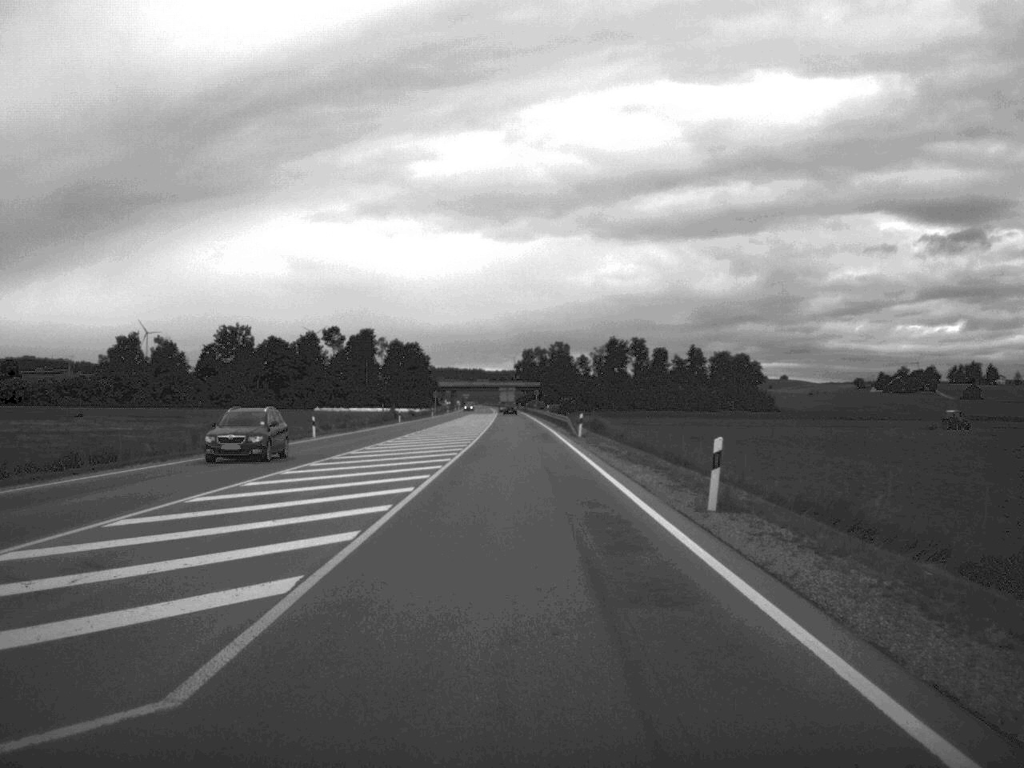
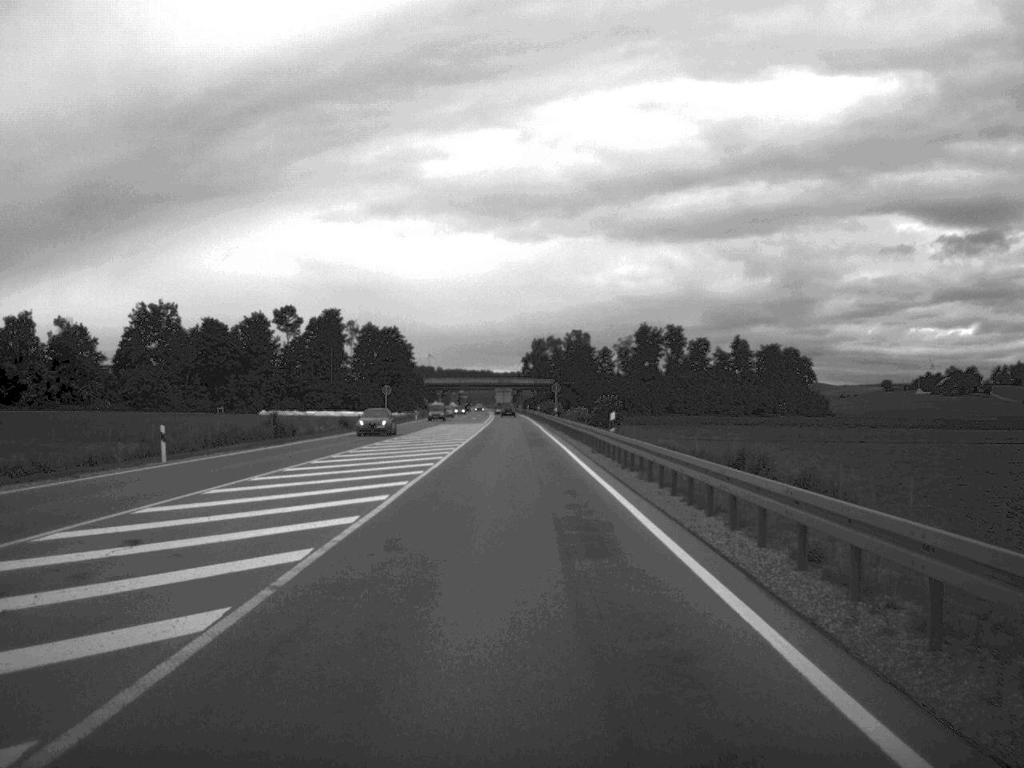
(-0.4, +74.5) m; -1°
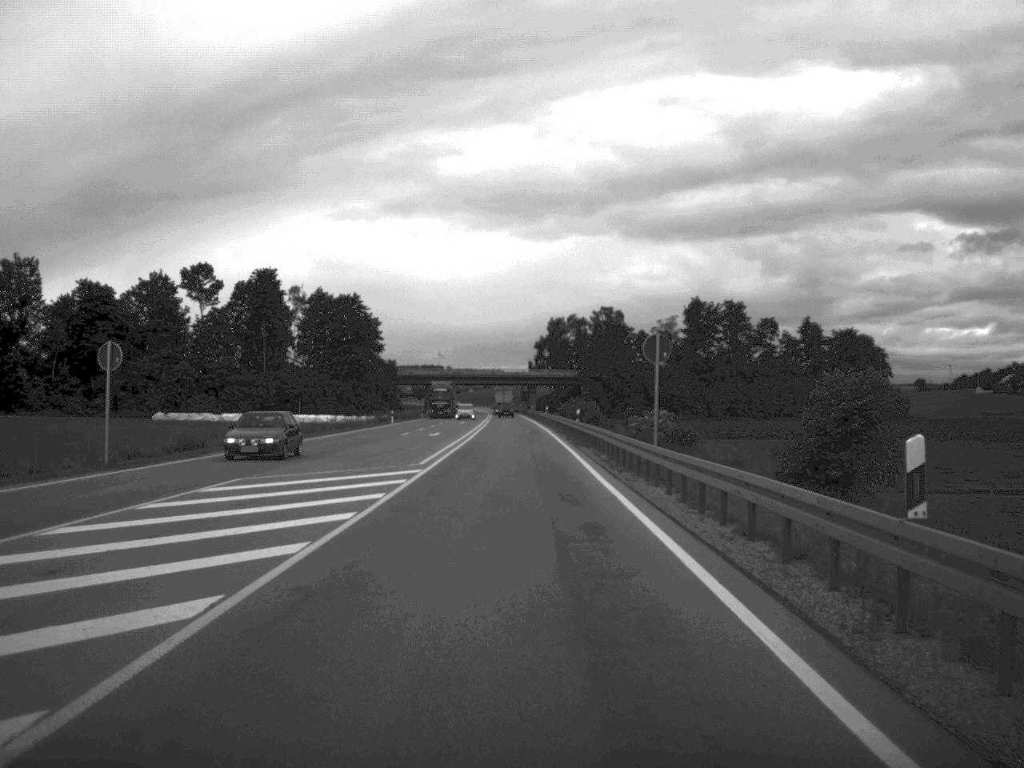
(-0.6, +76.4) m; -1°
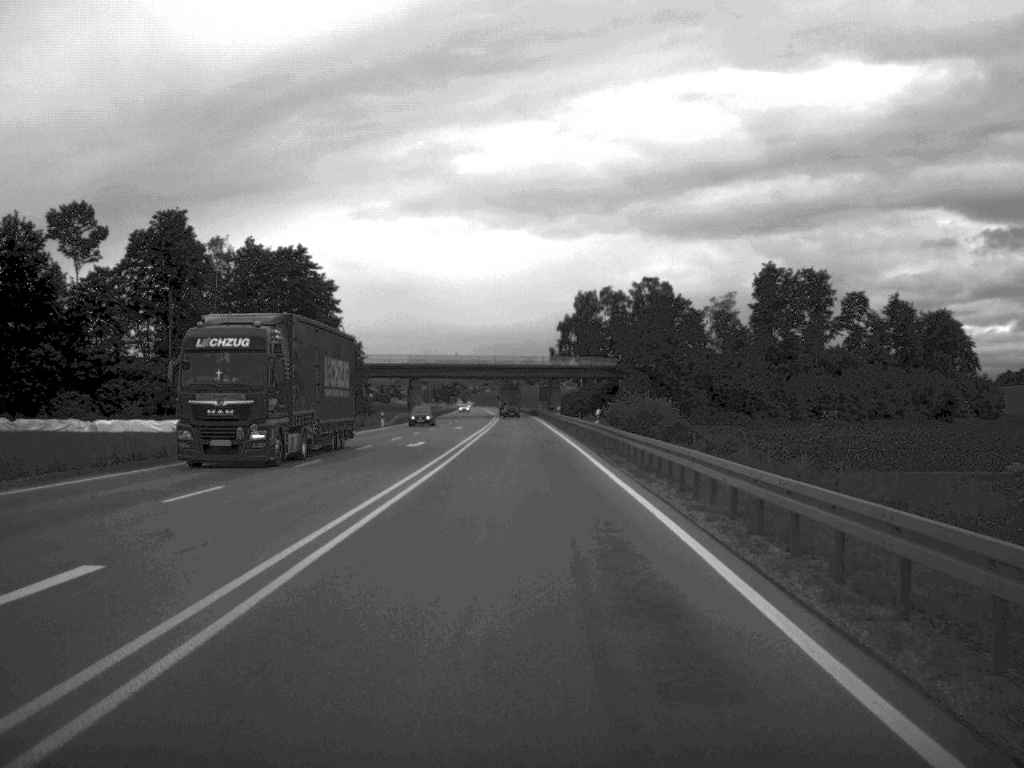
(-0.4, +56.8) m; -1°
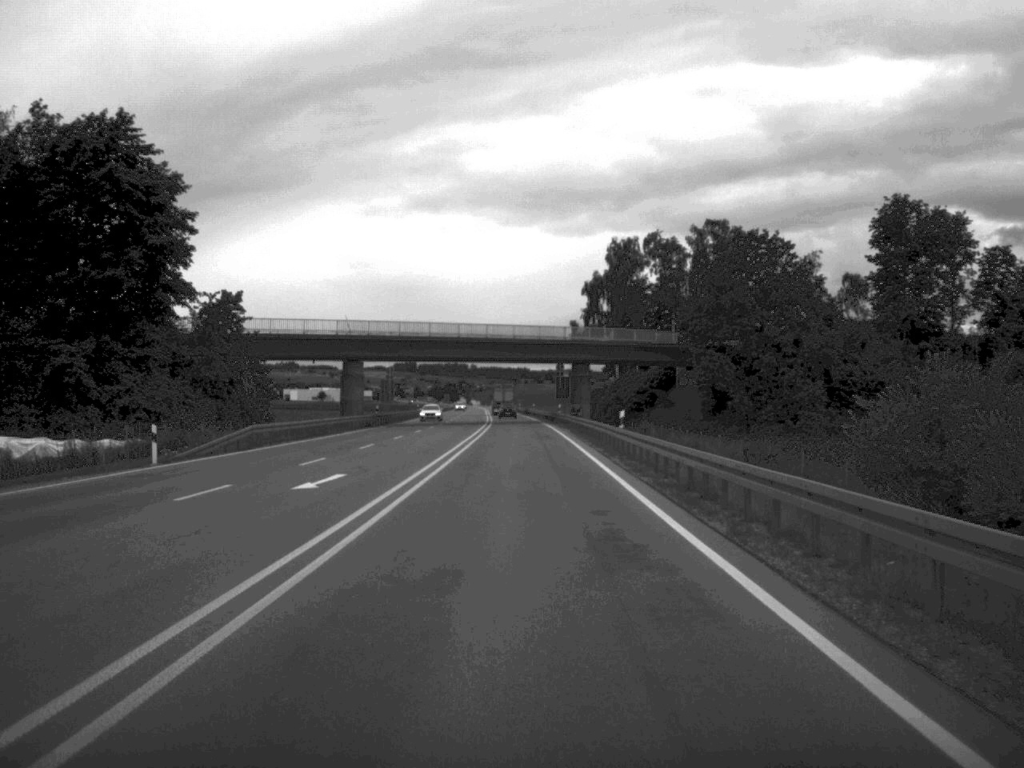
(-0.2, +59.4) m; 0°
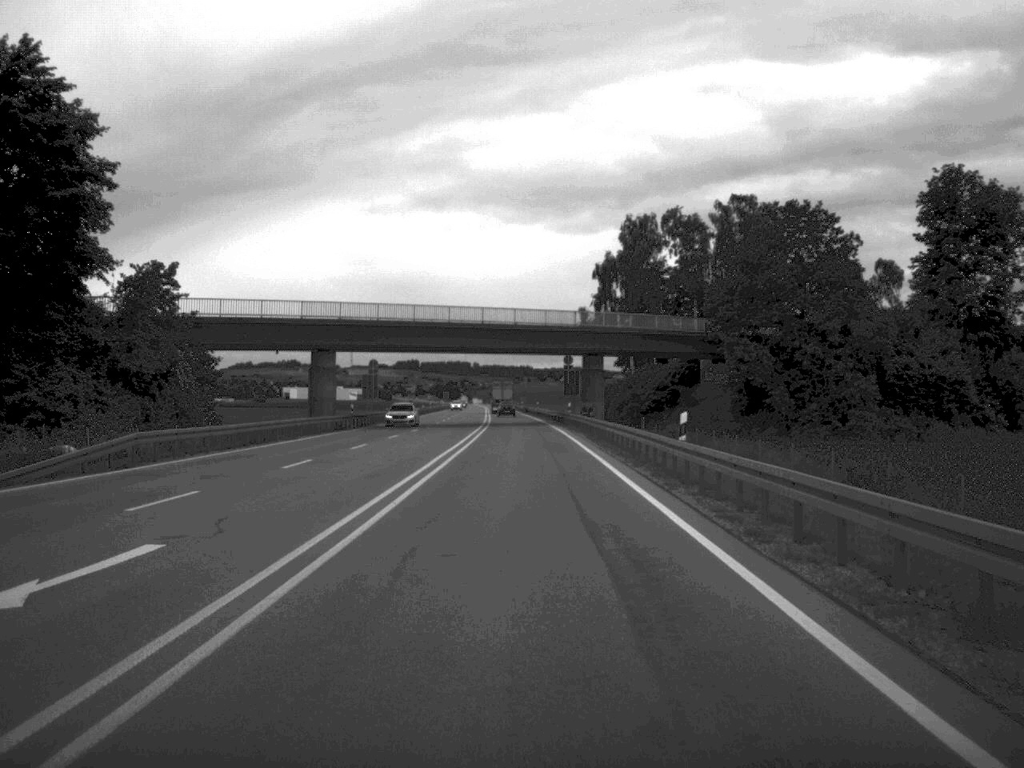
(0.0, +14.7) m; 0°
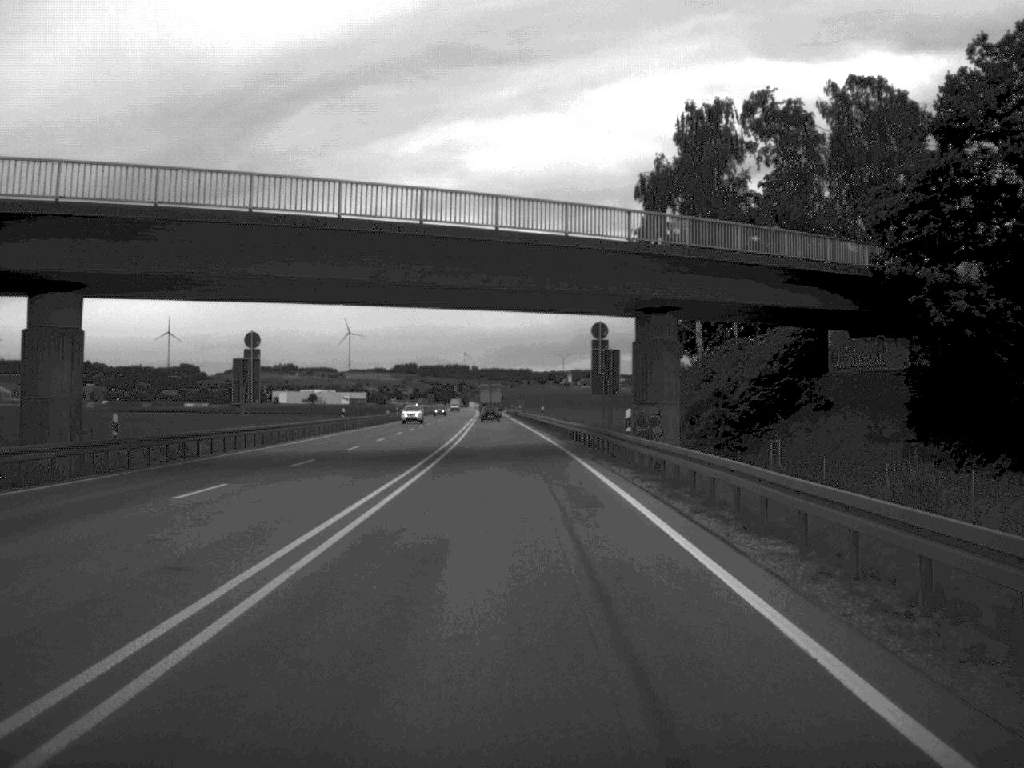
(+0.1, +44.5) m; 0°
